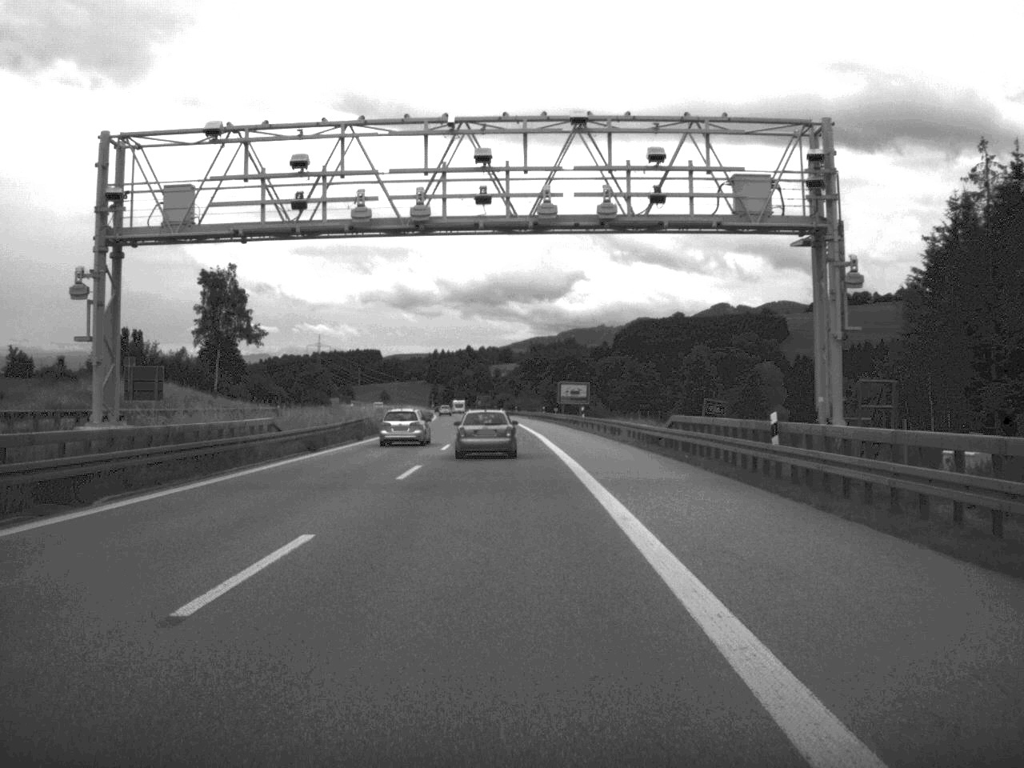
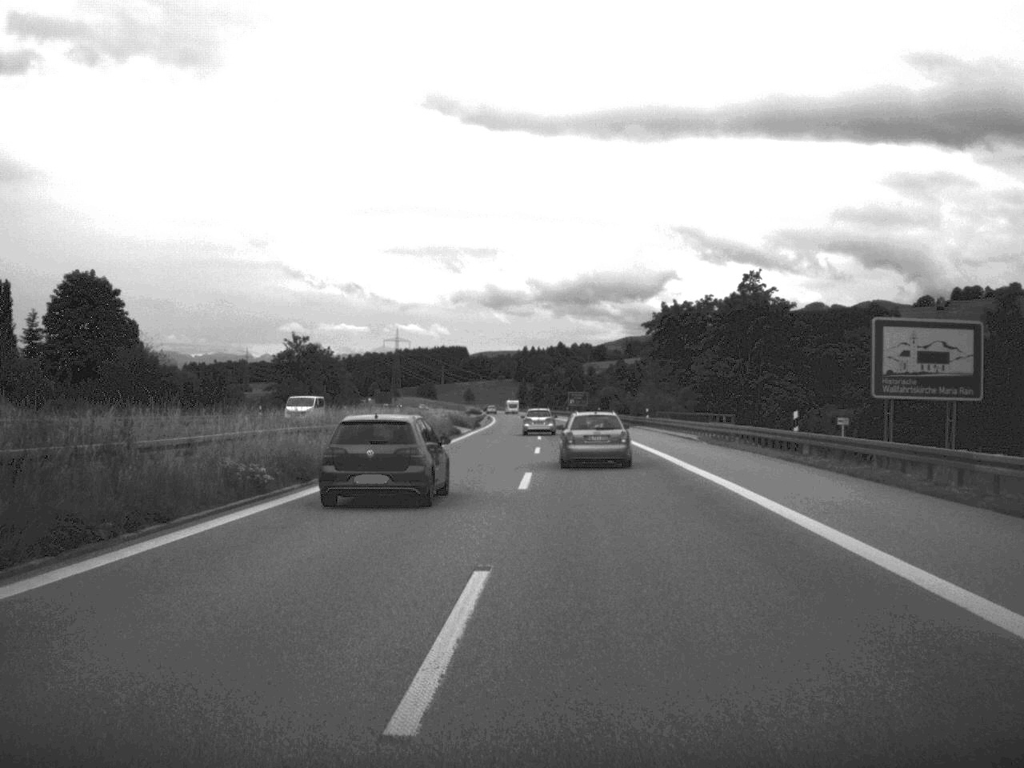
(-3.4, +90.9) m; -4°
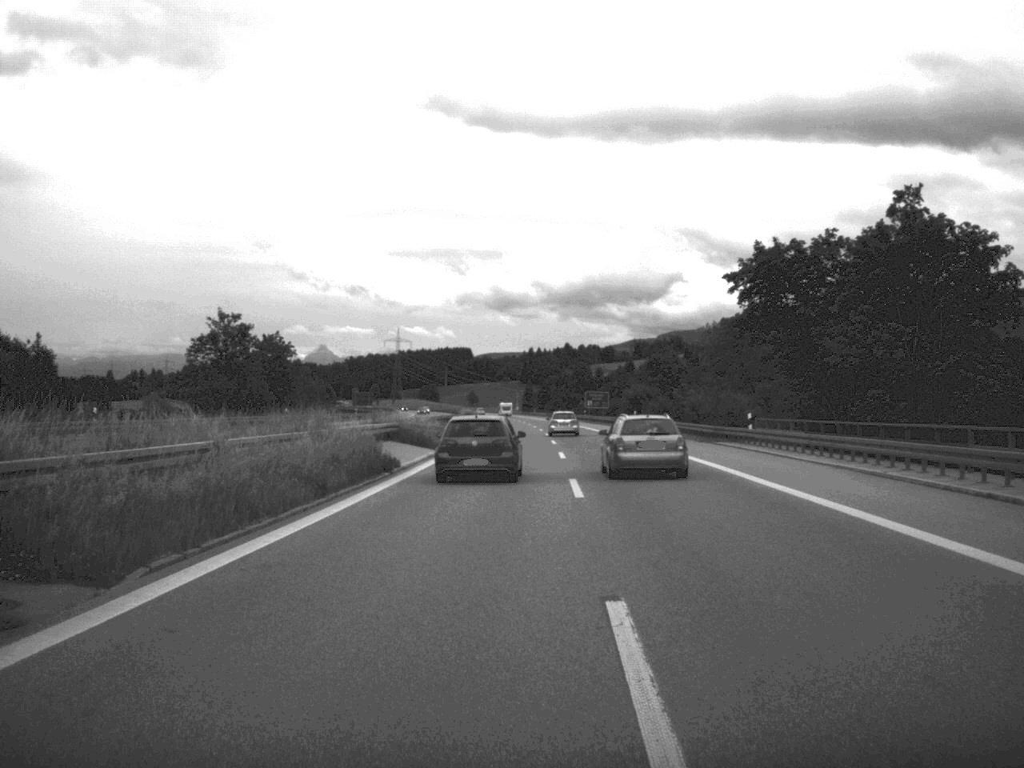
(-0.2, +37.3) m; 0°
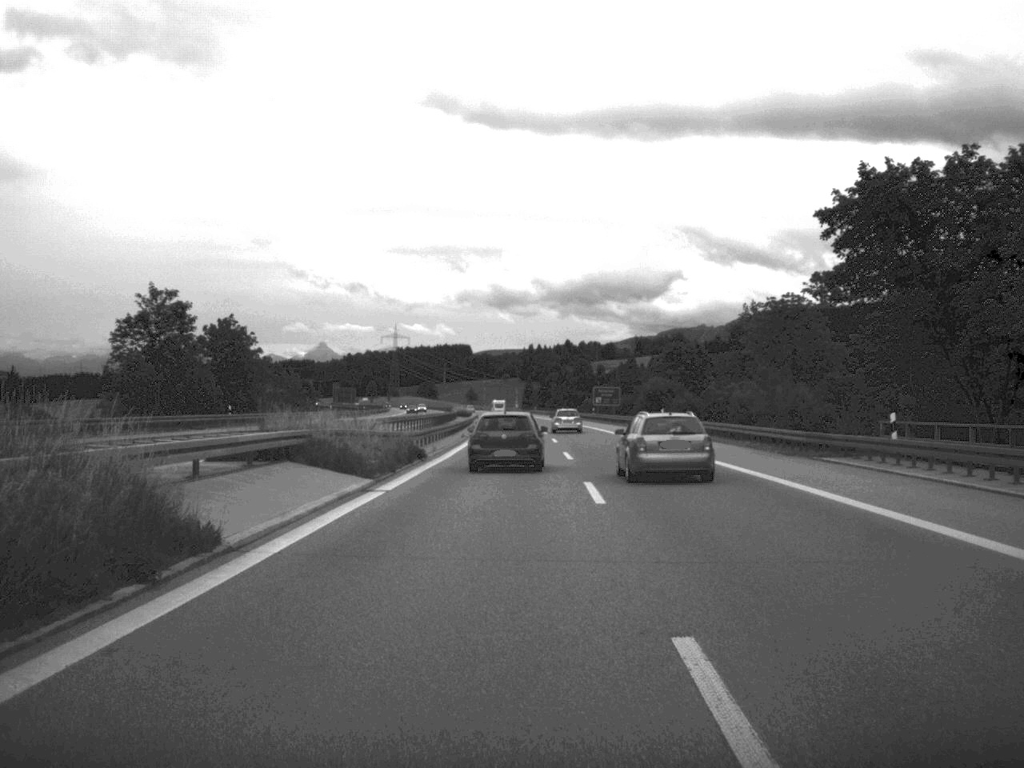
(0.0, +19.5) m; 0°
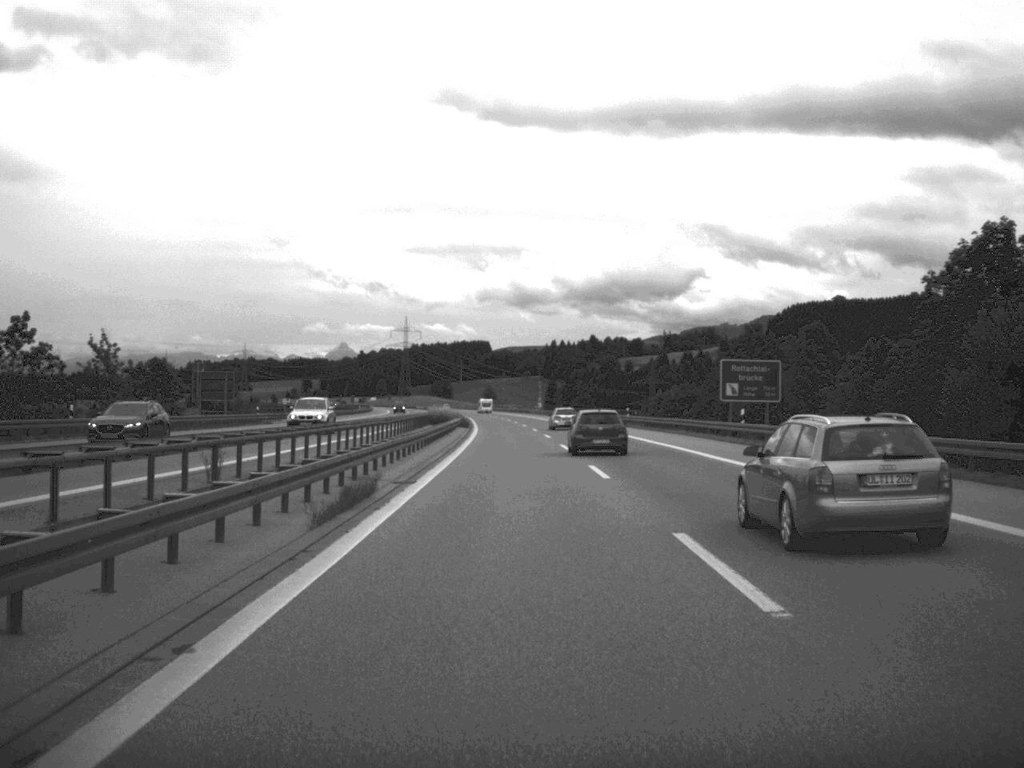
(-0.8, +81.7) m; -1°
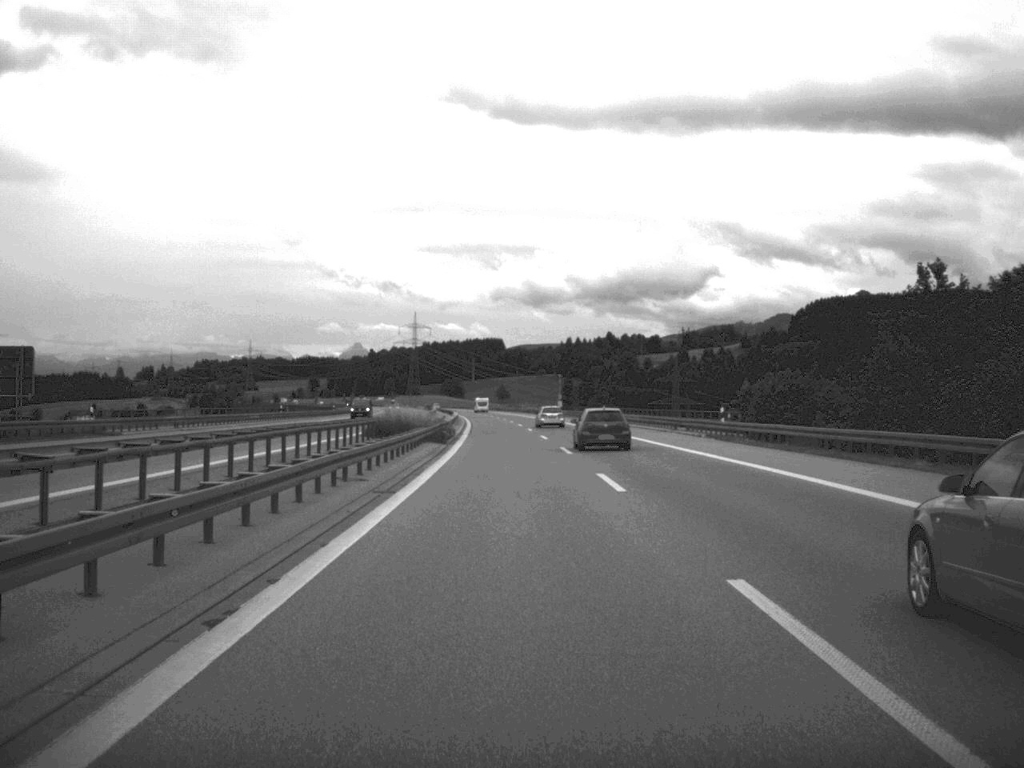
(-0.3, +39.8) m; -1°
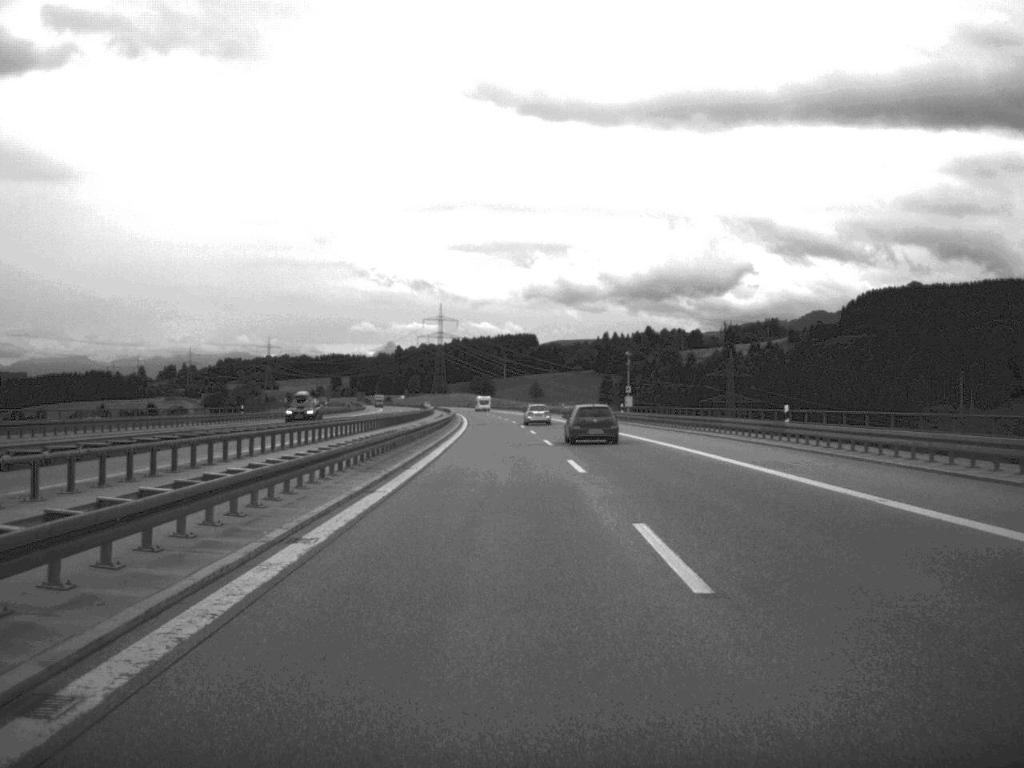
(-0.8, +65.2) m; -2°
